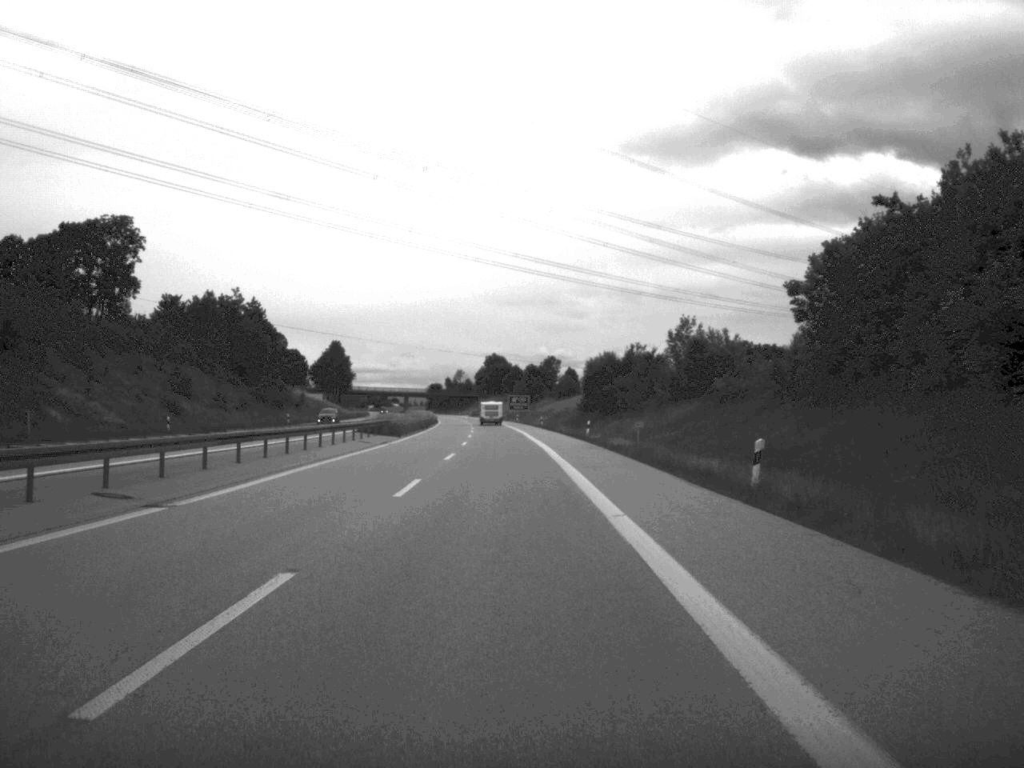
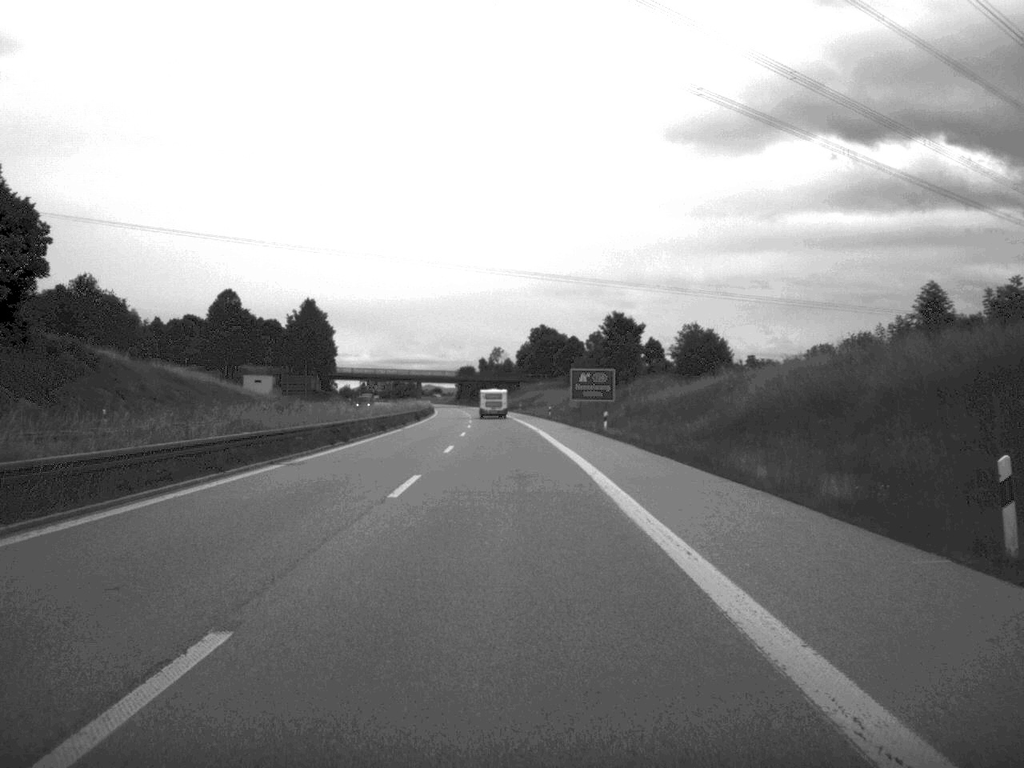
(-2.6, +109.5) m; -2°
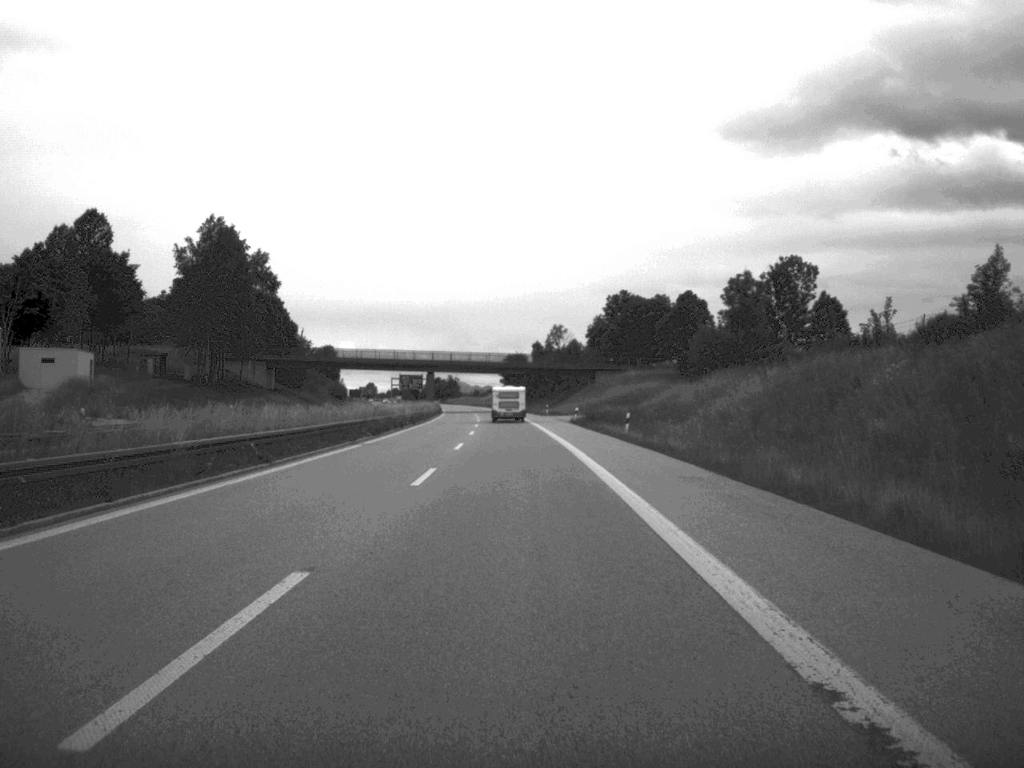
(-2.5, +103.6) m; -3°
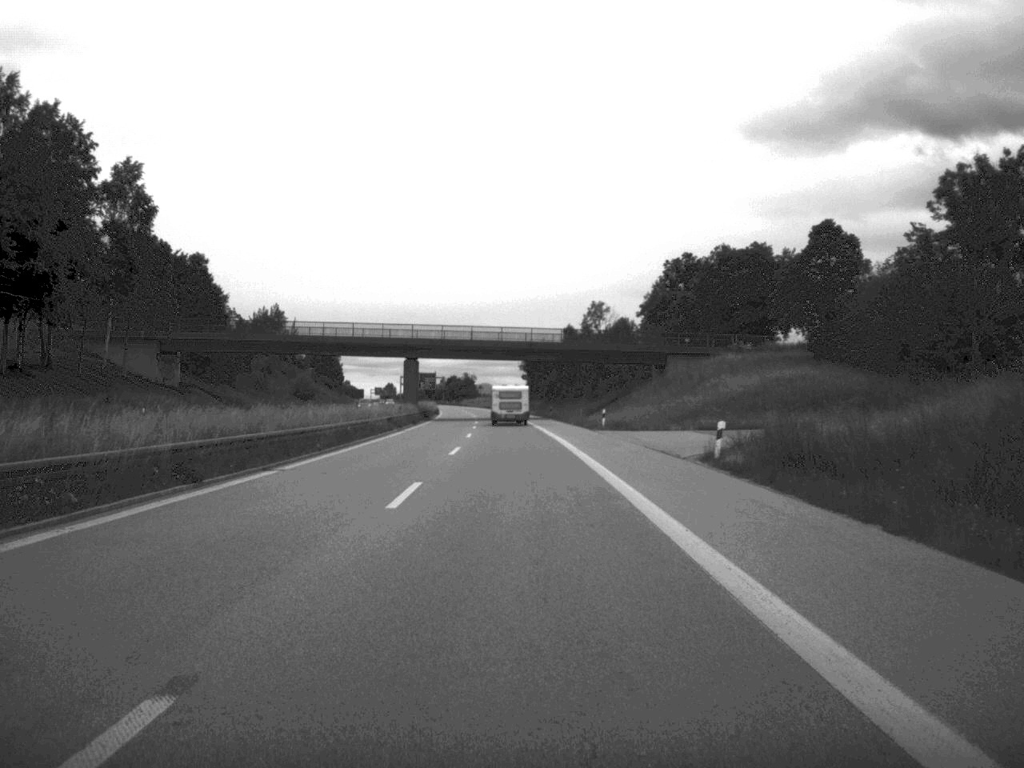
(-0.6, +57.8) m; -1°
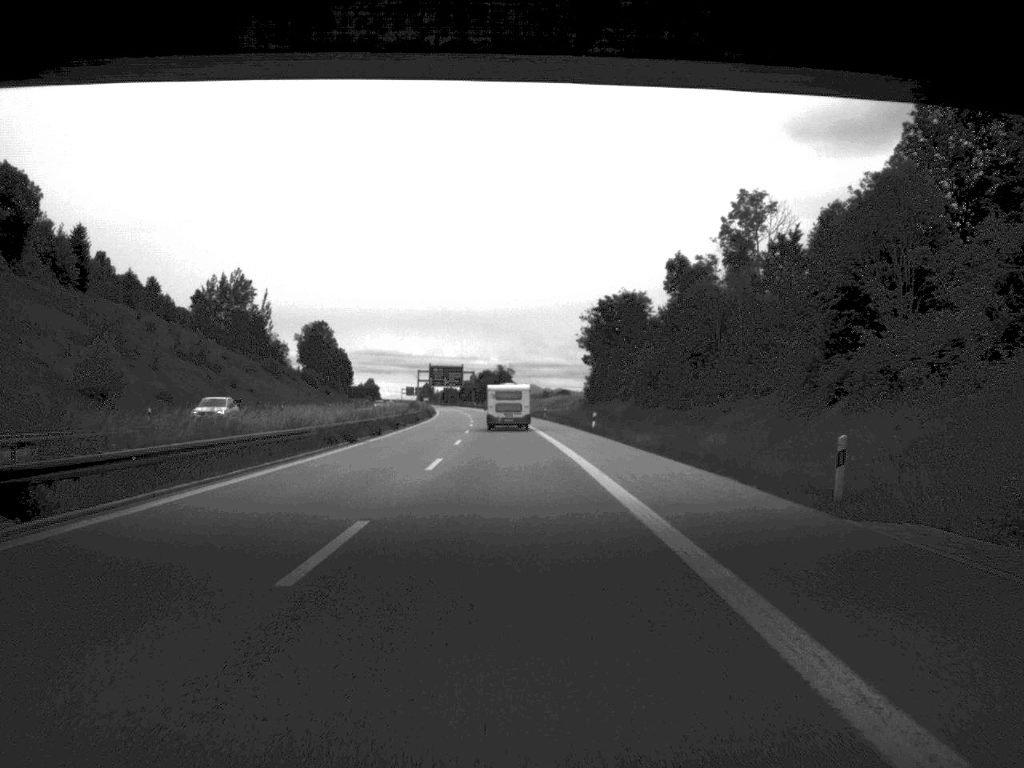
(-1.7, +96.2) m; -2°
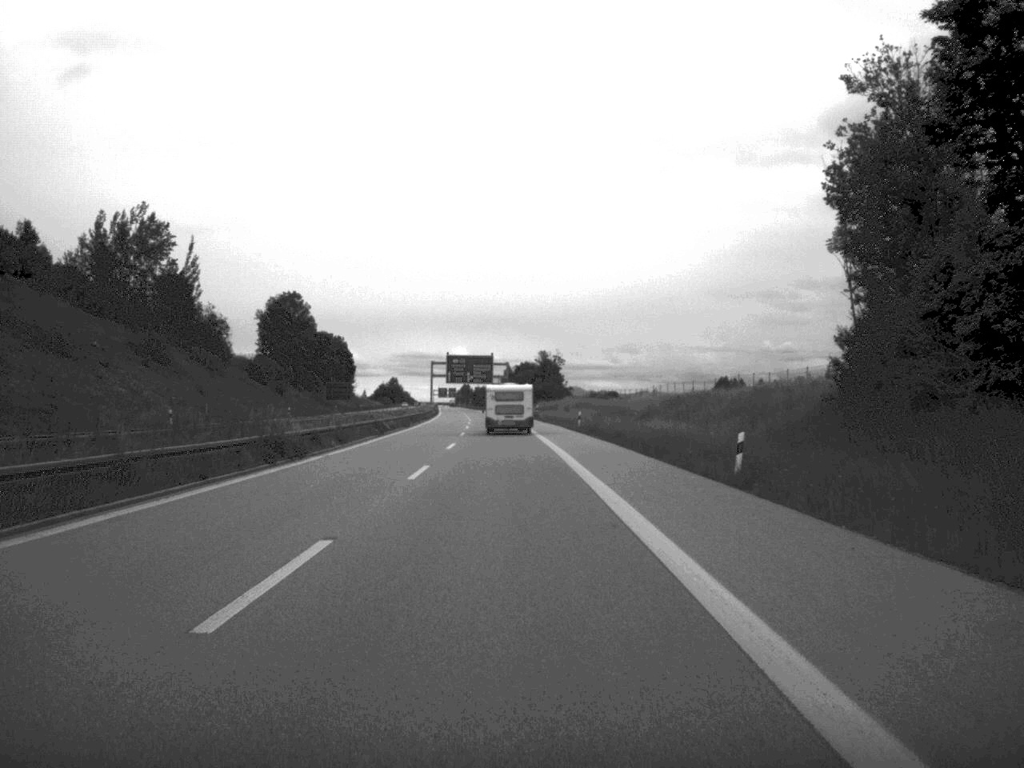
(-1.7, +90.9) m; -2°
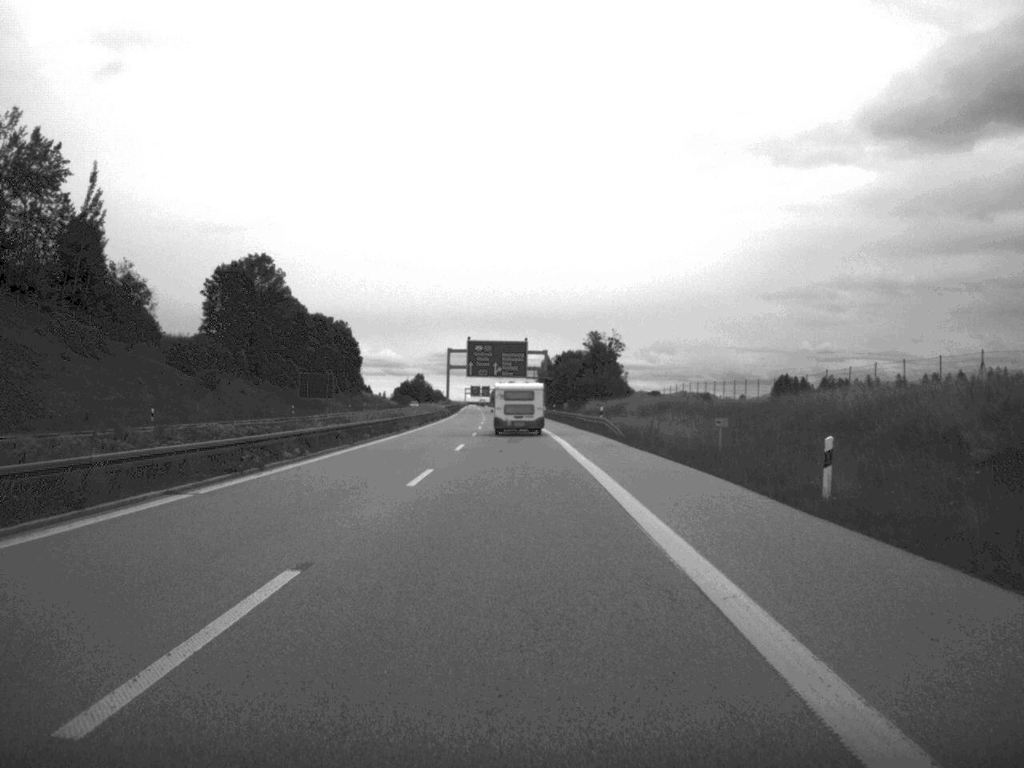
(-0.9, +56.2) m; -2°
